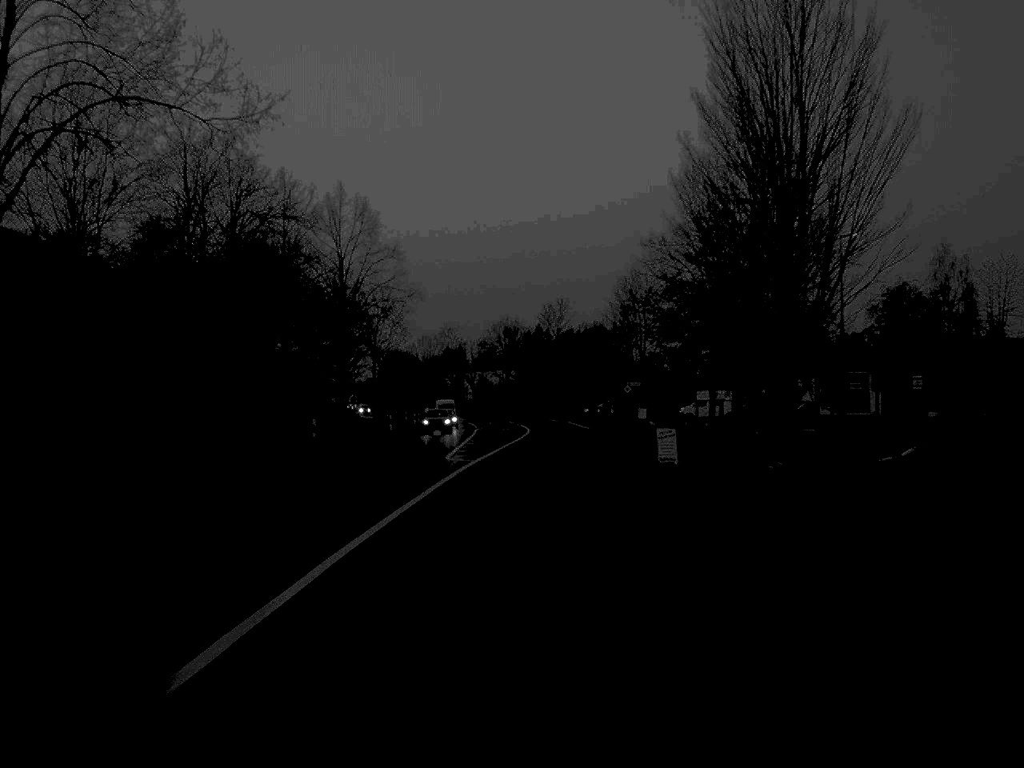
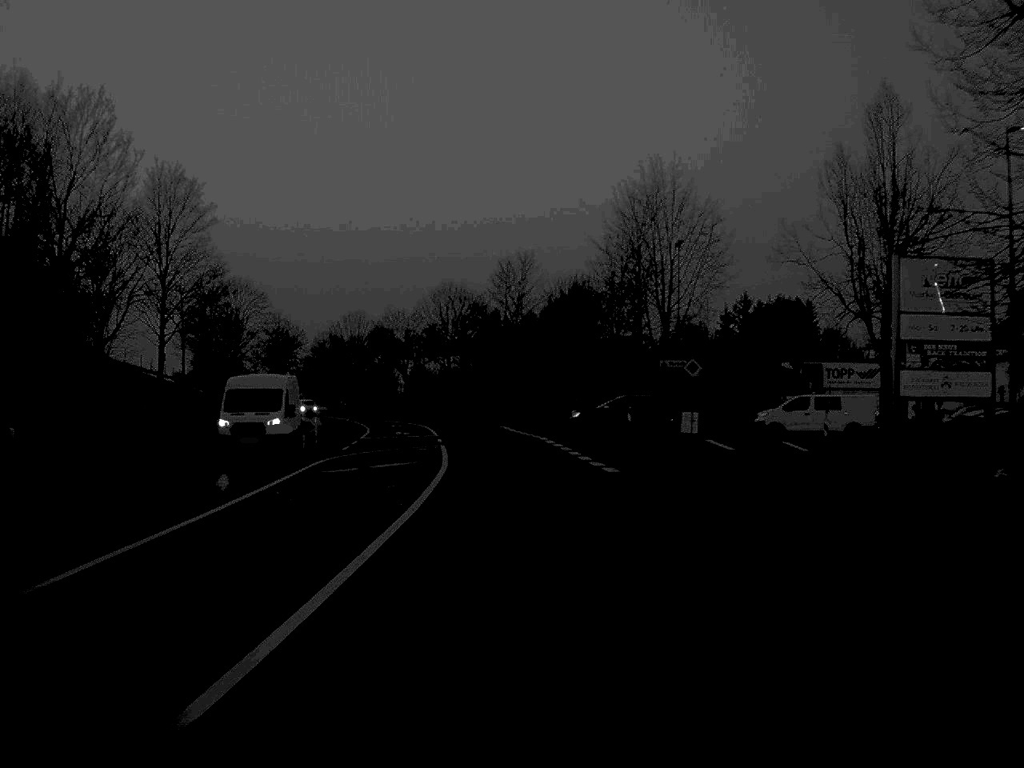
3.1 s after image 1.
(+1.1, +49.9) m; +2°
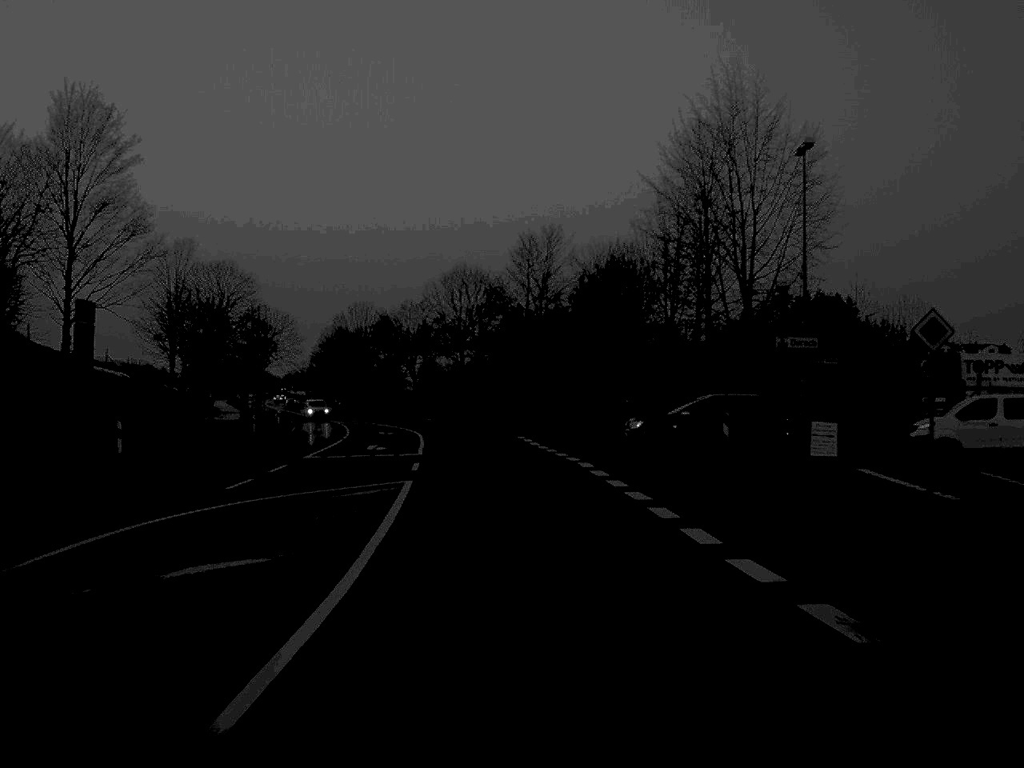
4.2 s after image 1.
(-0.1, +19.4) m; -1°
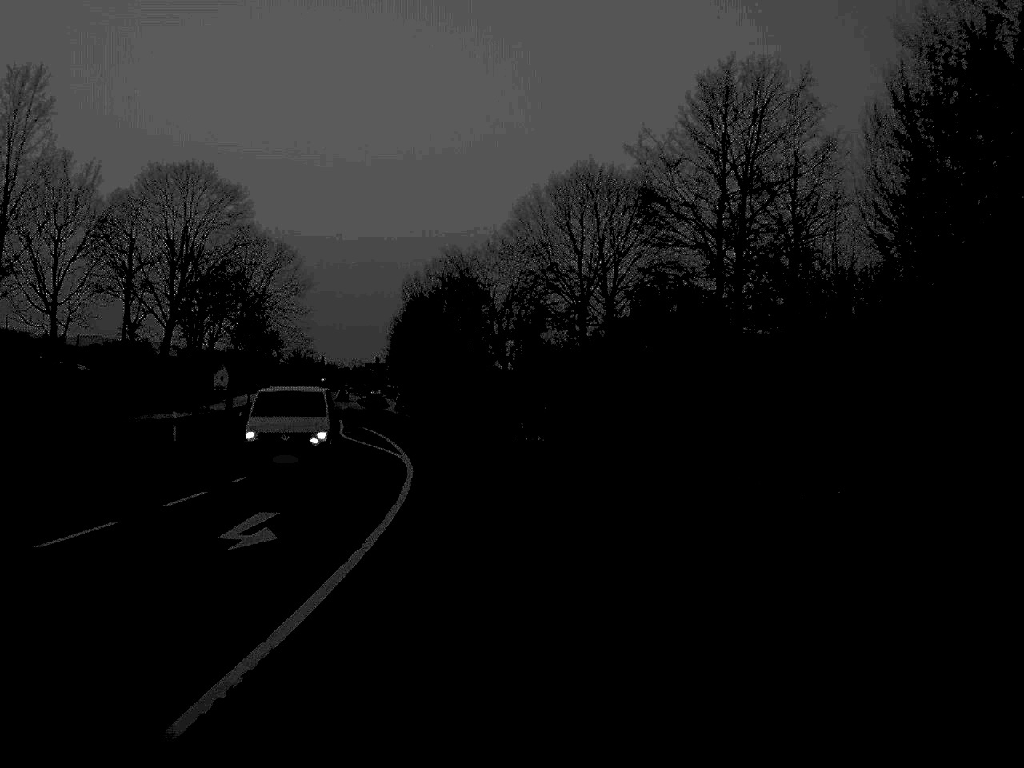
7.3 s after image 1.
(-2.4, +52.3) m; -5°
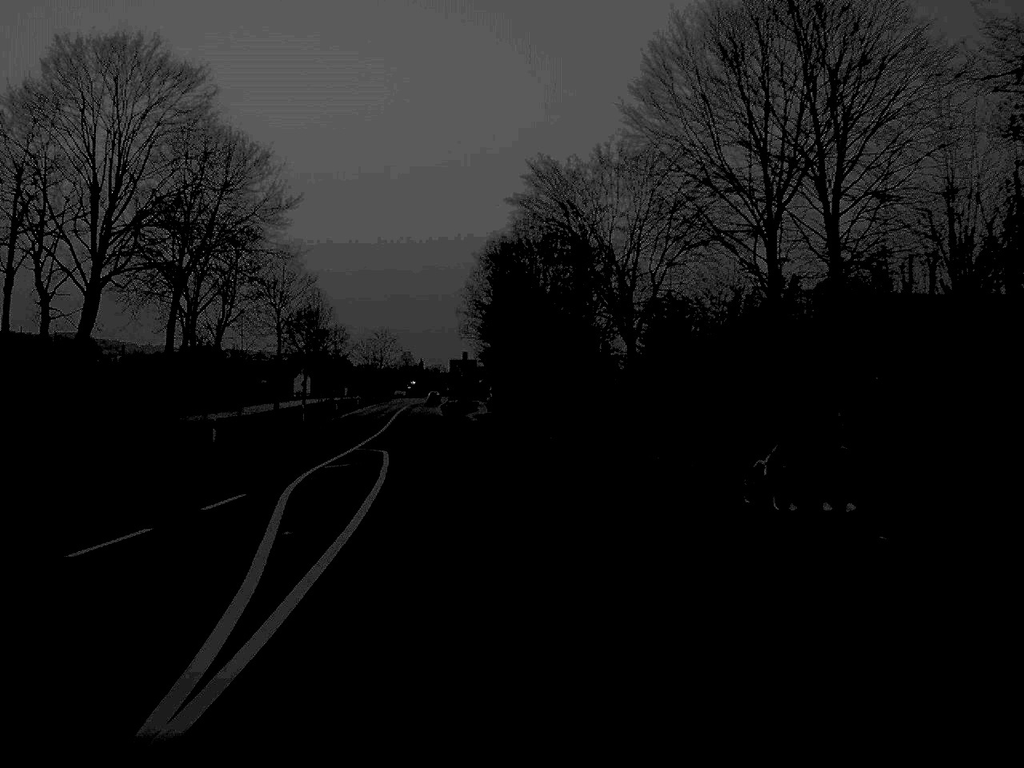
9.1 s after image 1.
(-1.2, +31.0) m; -5°
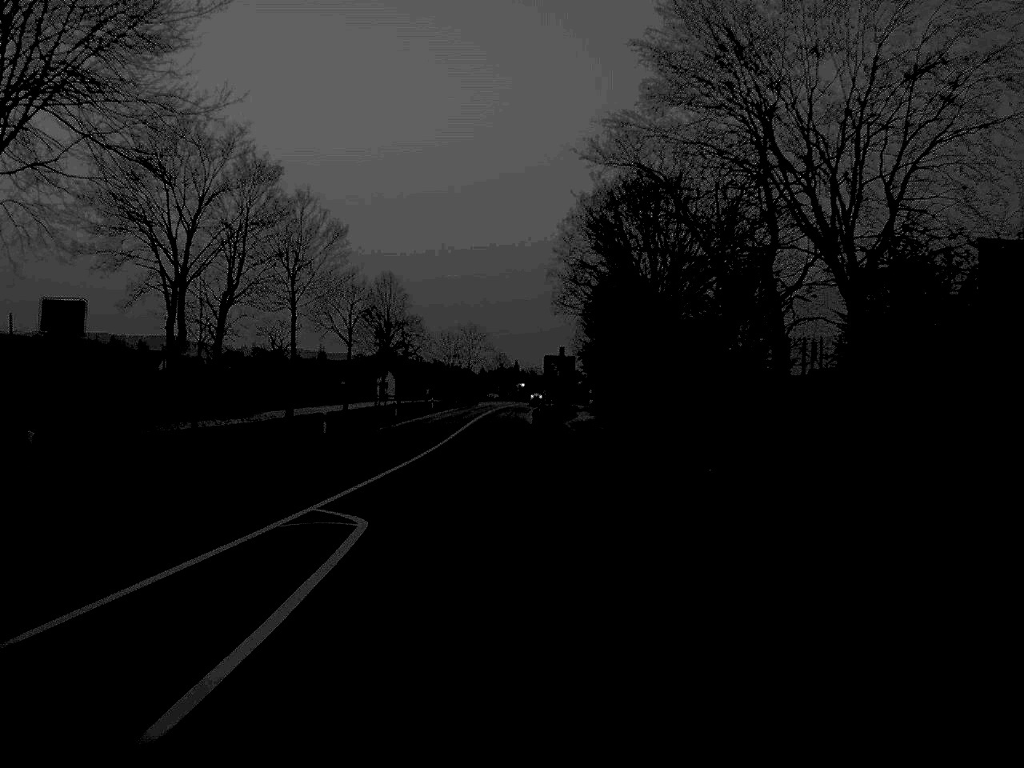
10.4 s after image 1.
(-0.9, +22.7) m; -4°
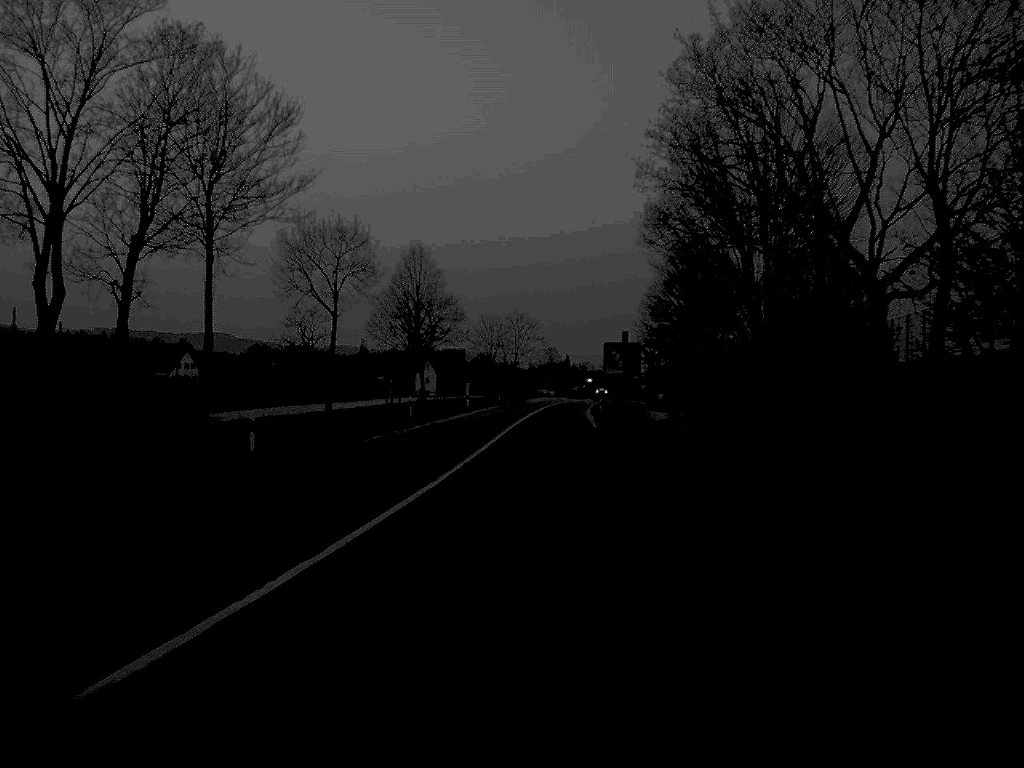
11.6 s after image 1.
(-0.5, +21.2) m; -2°
